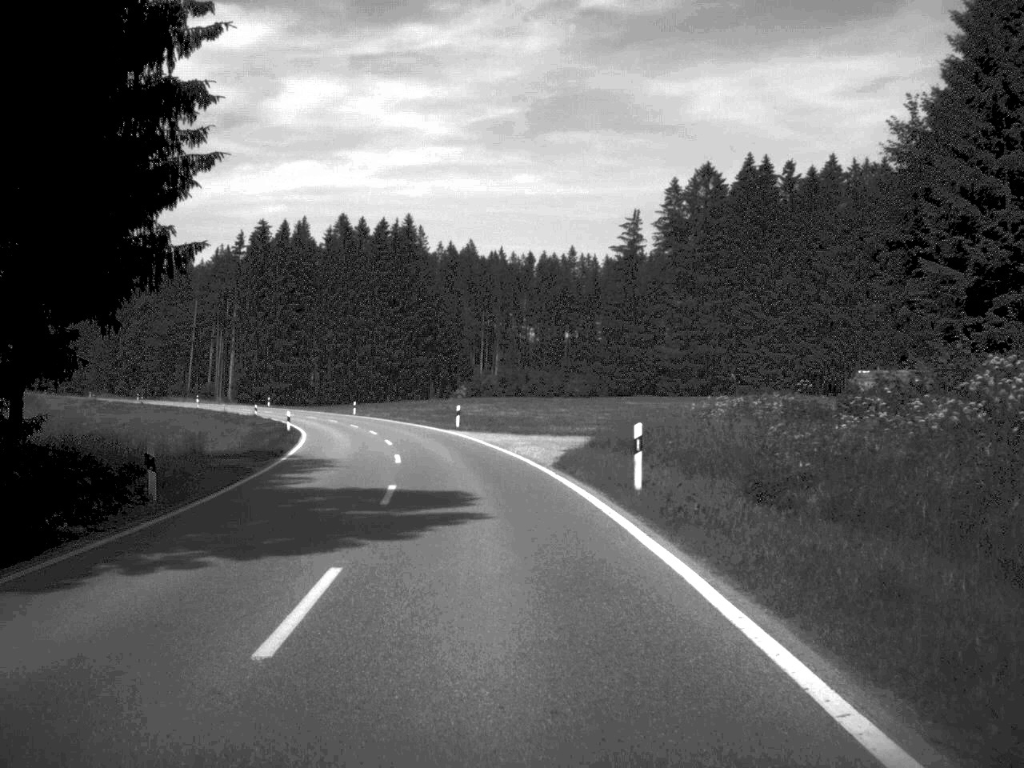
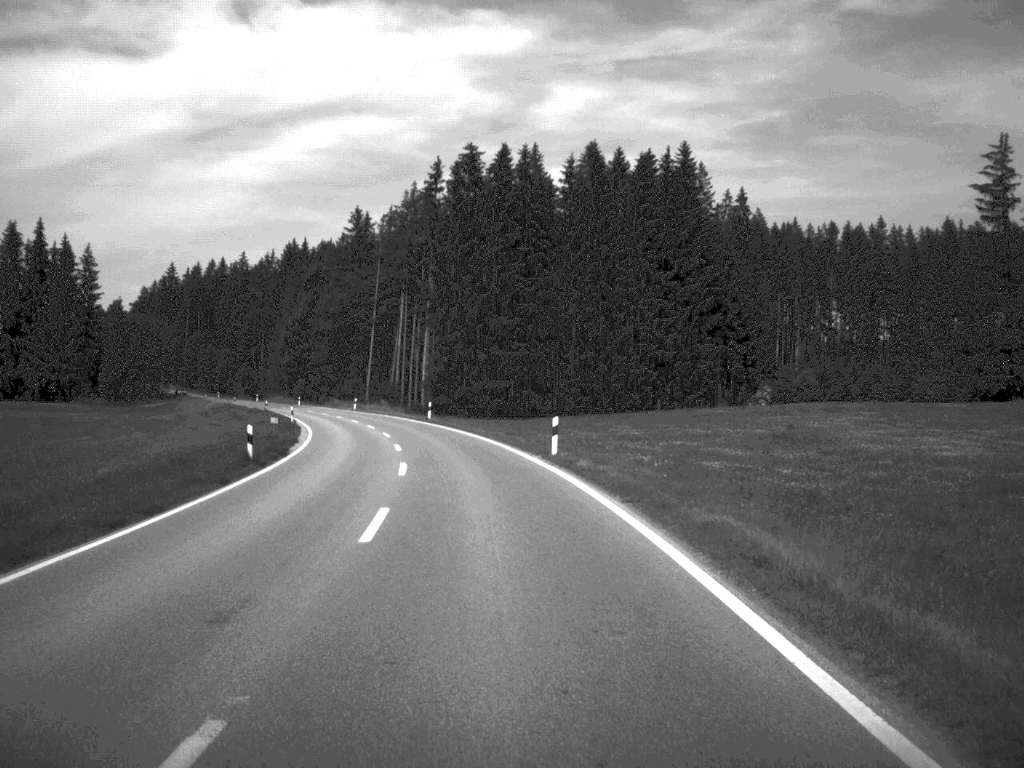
(-6.8, +63.8) m; -12°
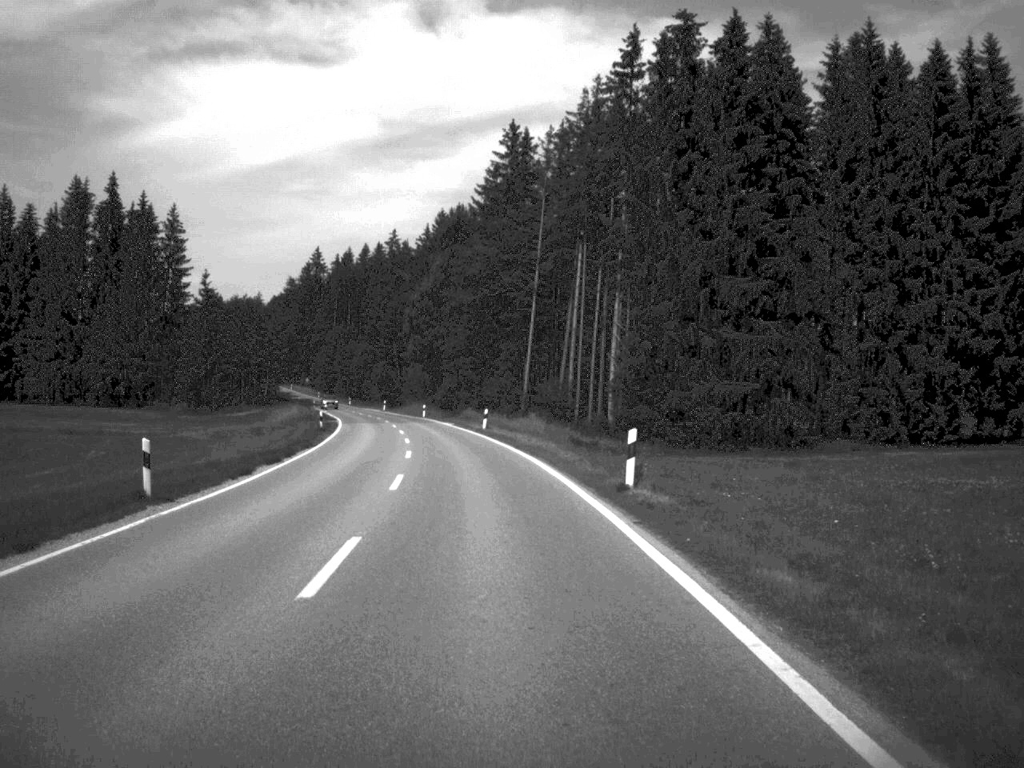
(-3.9, +50.3) m; -8°
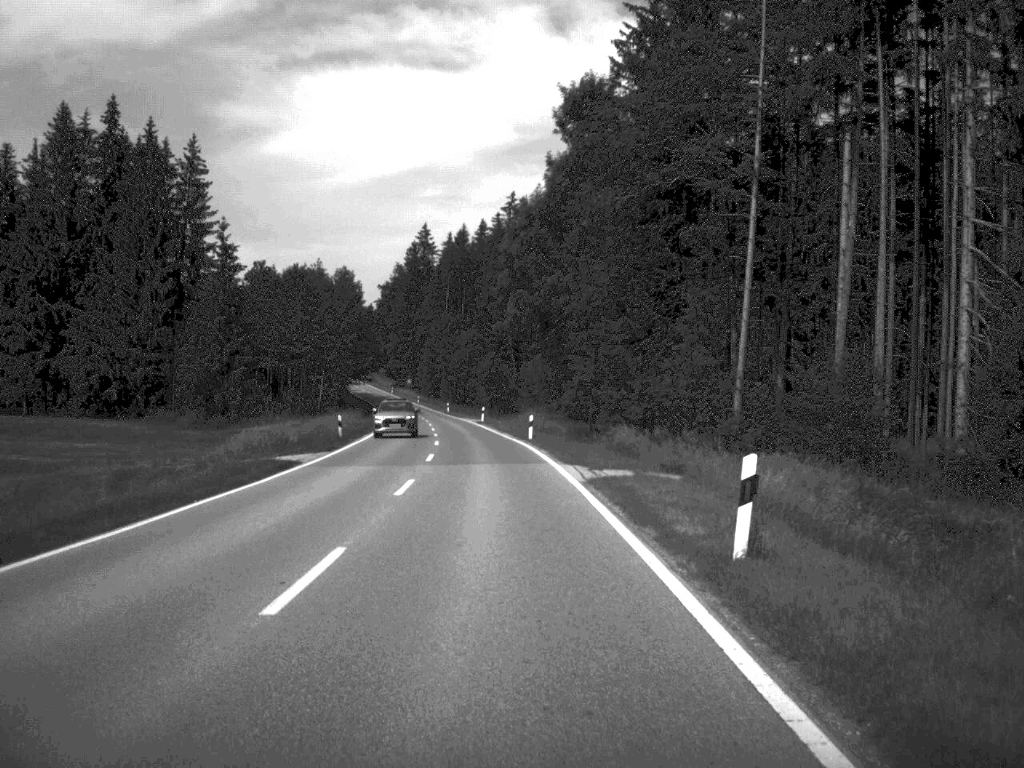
(-2.6, +48.1) m; -6°
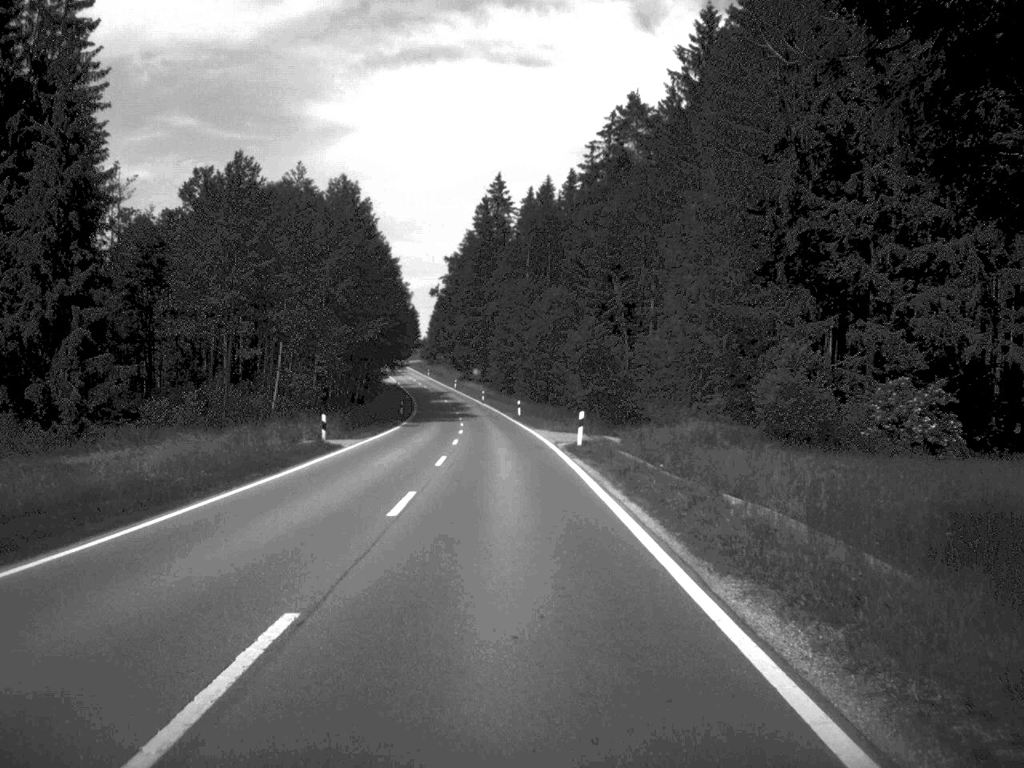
(-2.0, +52.0) m; -4°
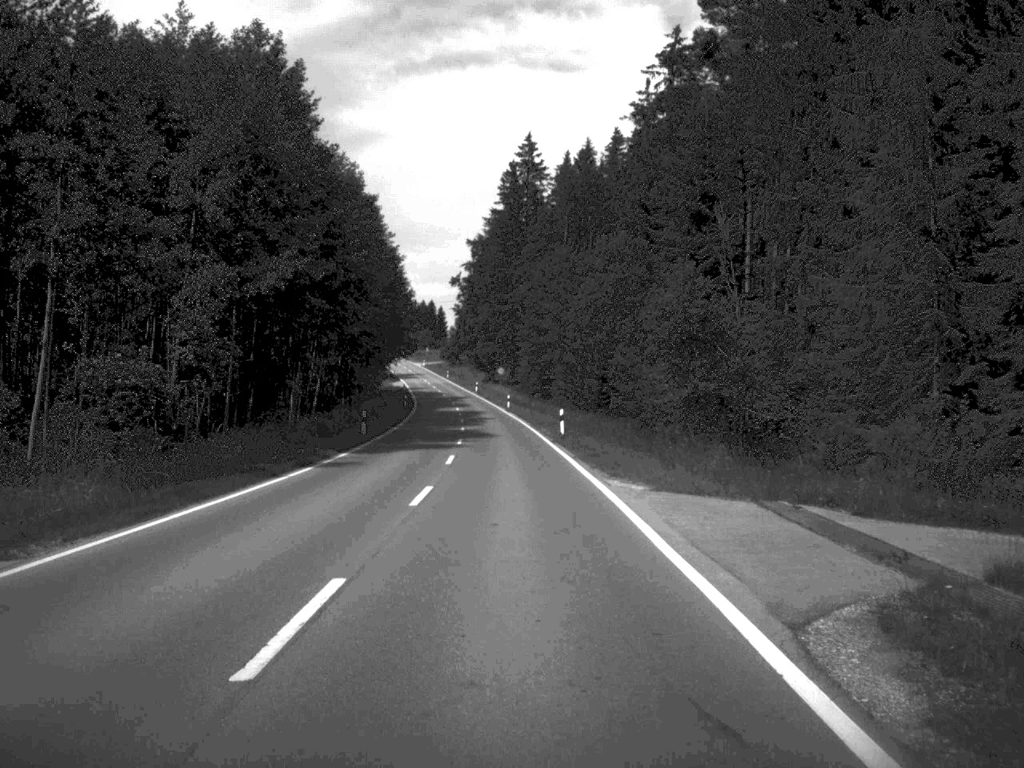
(-0.5, +33.6) m; -1°
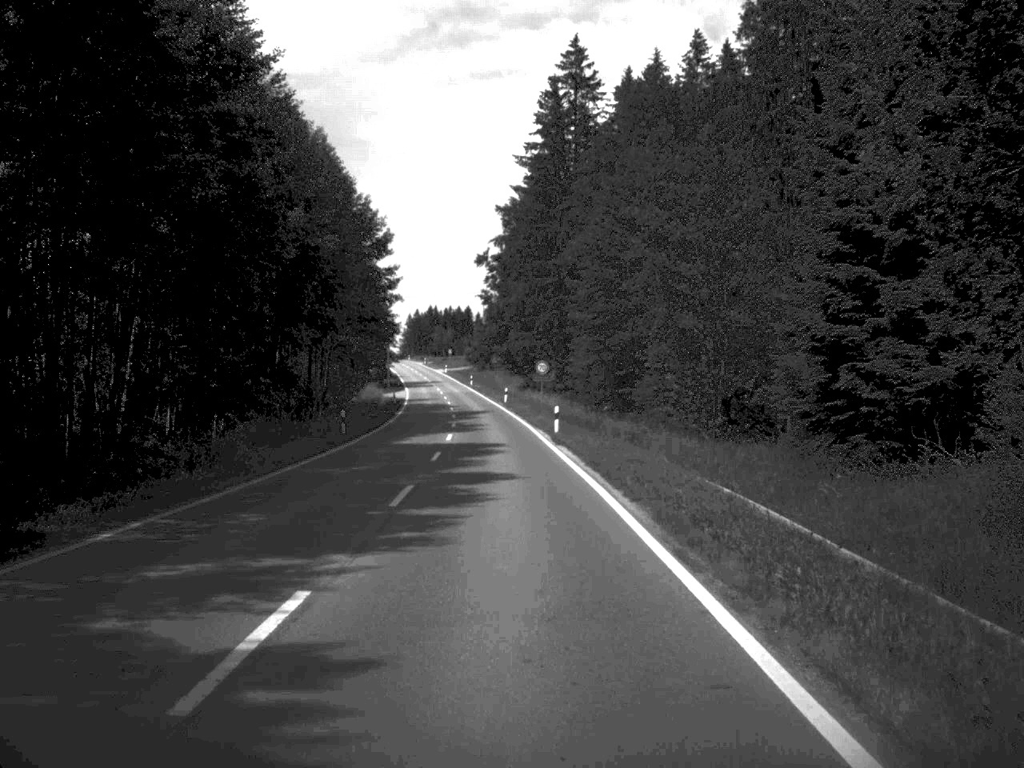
(-0.7, +48.1) m; -2°
